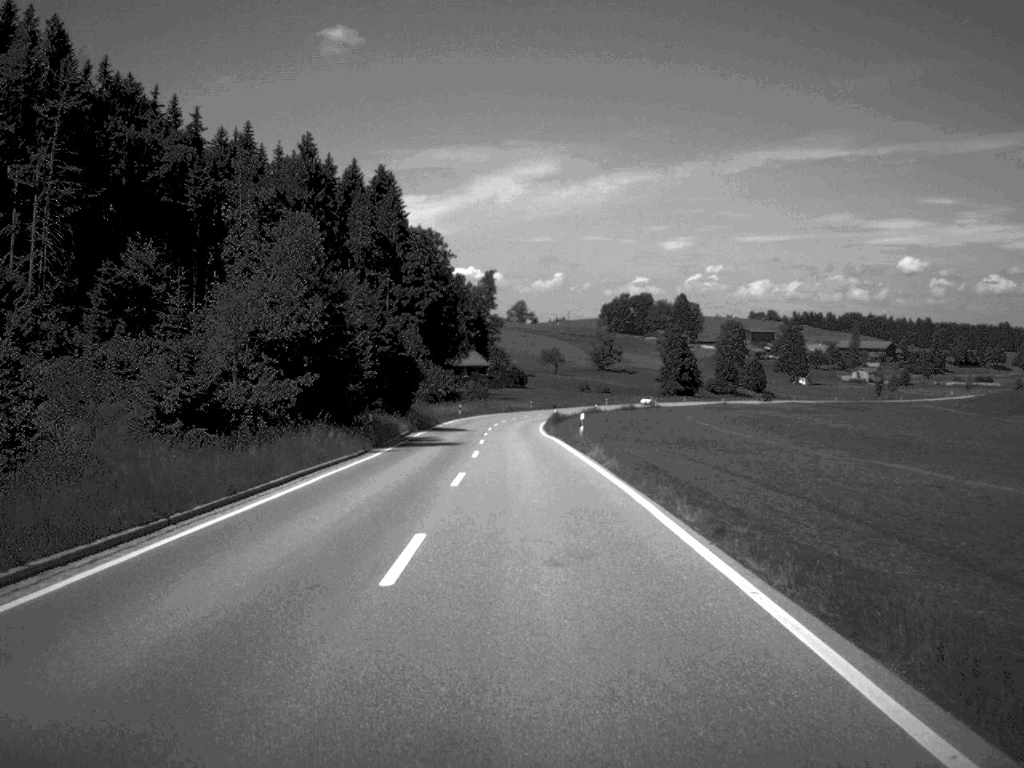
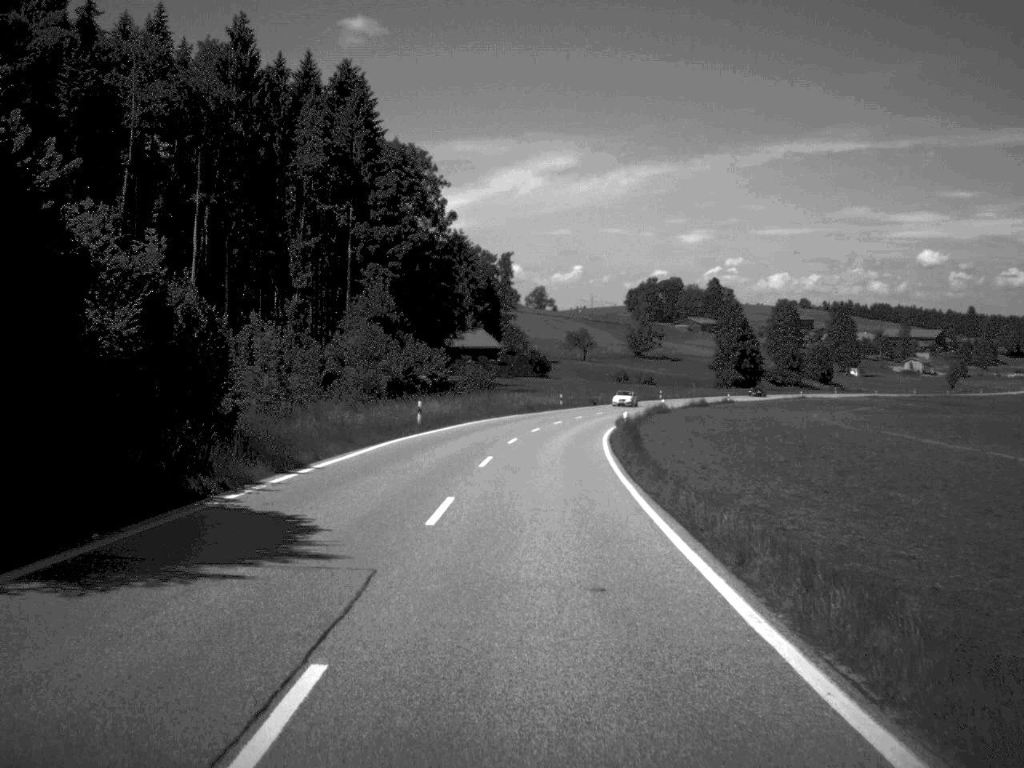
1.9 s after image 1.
(-0.6, +54.3) m; -1°
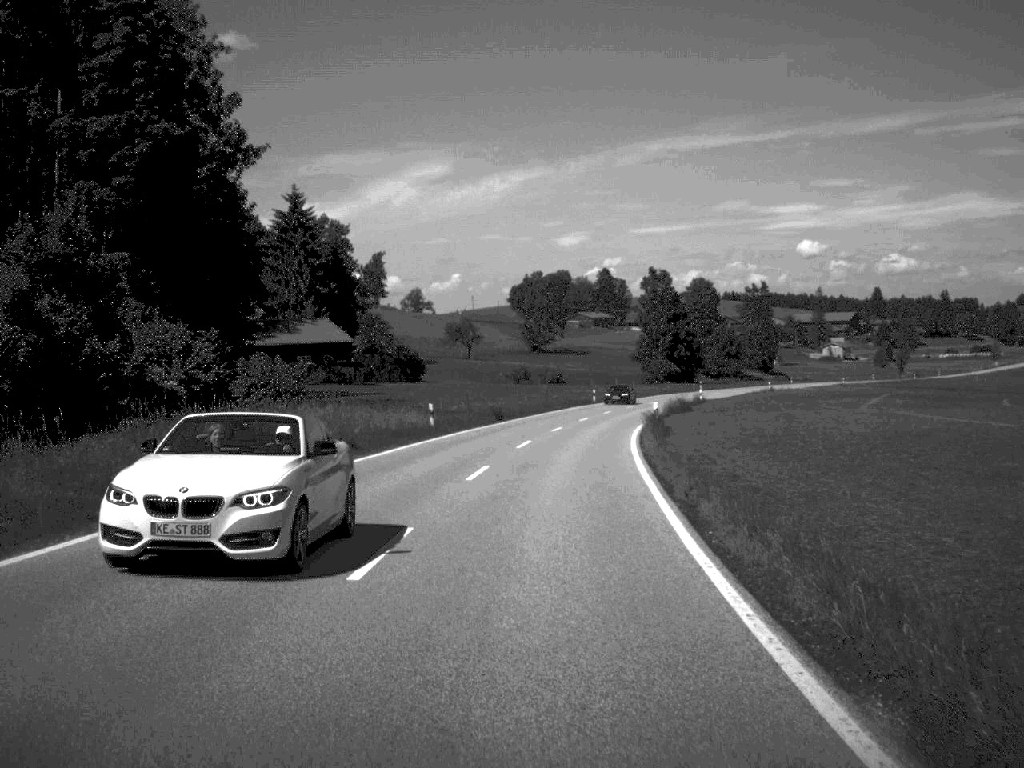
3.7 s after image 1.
(+1.9, +52.1) m; +5°
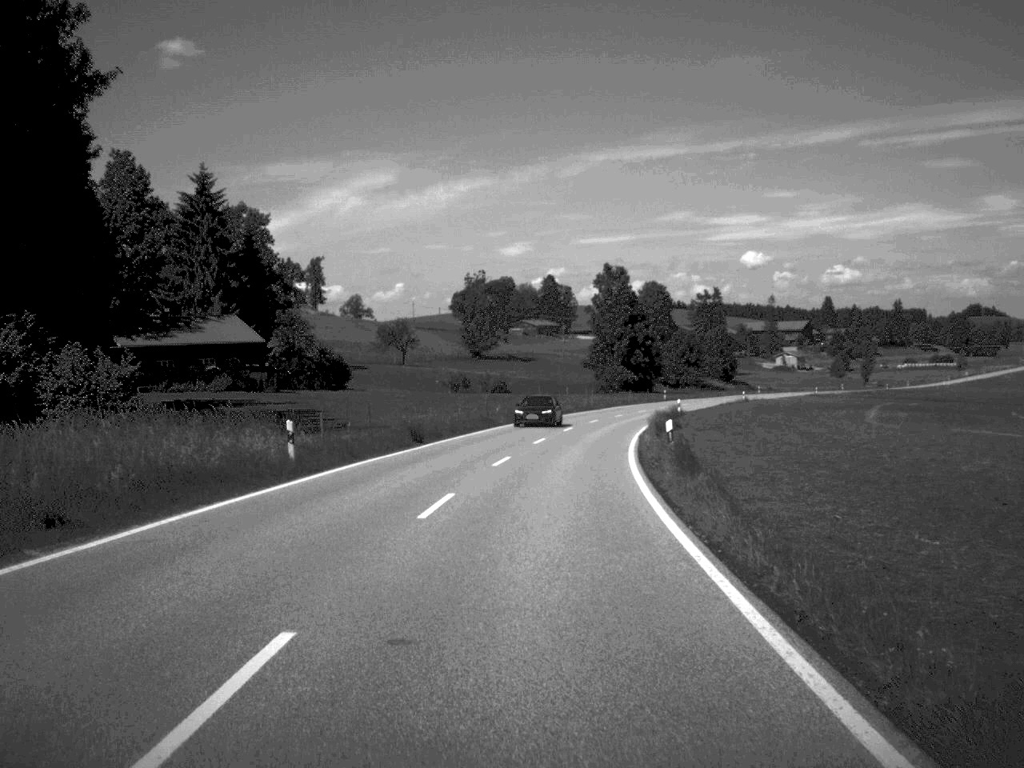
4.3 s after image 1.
(+0.4, +17.8) m; +3°
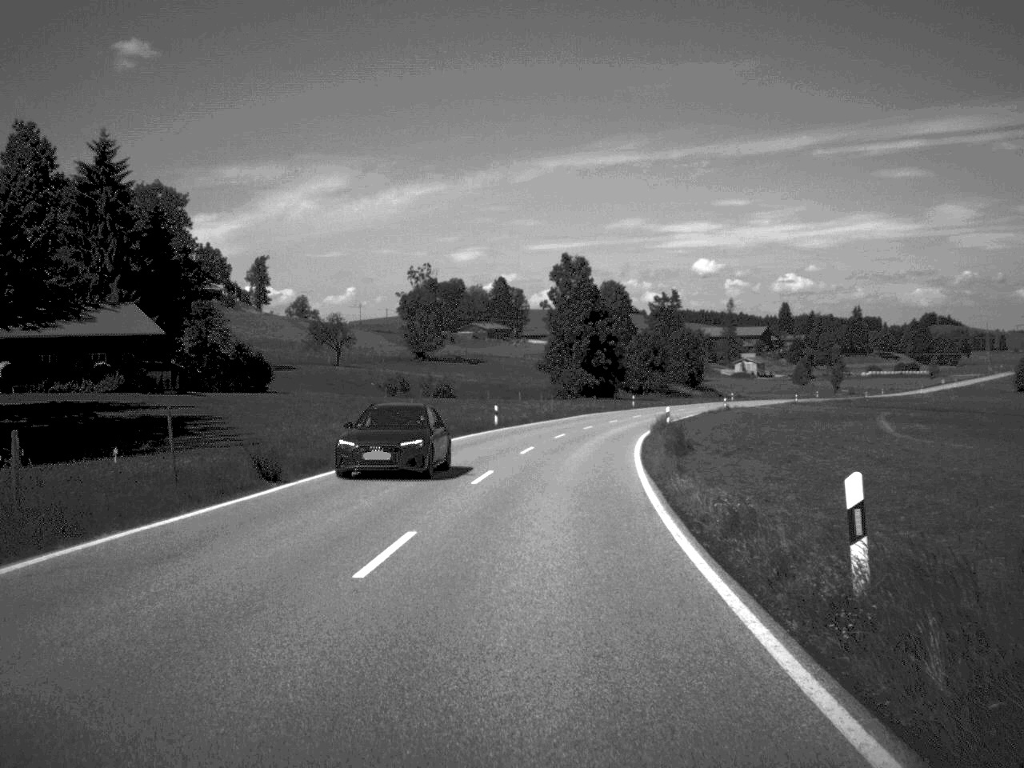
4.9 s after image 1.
(+0.3, +17.1) m; +2°
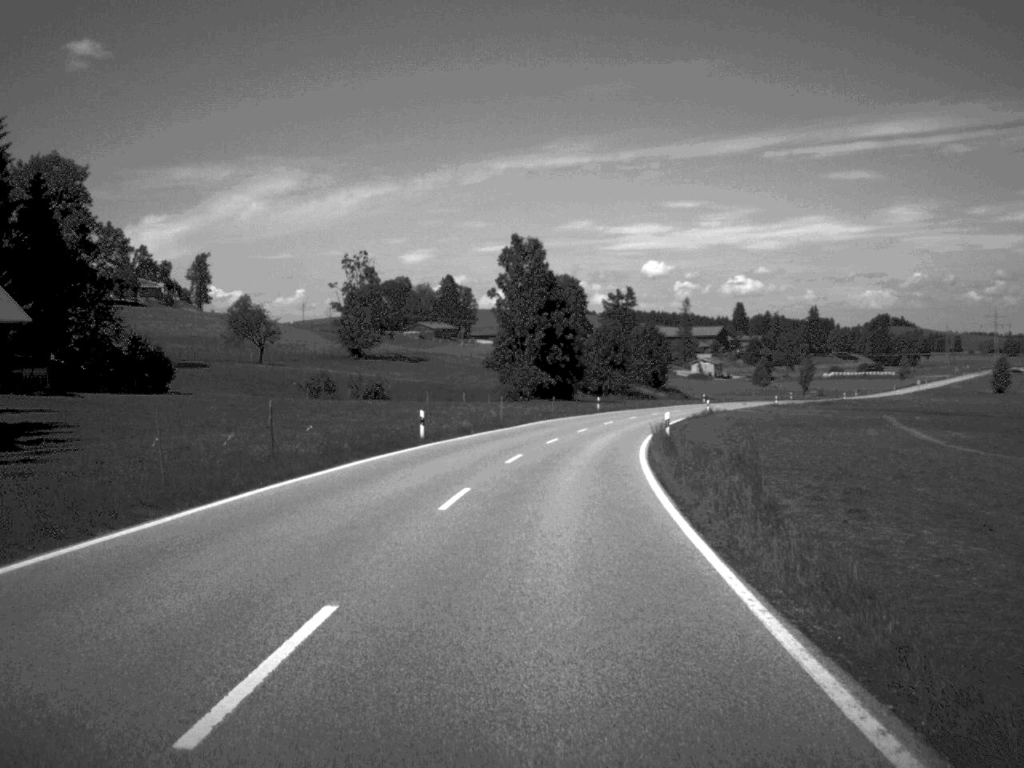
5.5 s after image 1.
(+0.3, +17.2) m; +2°
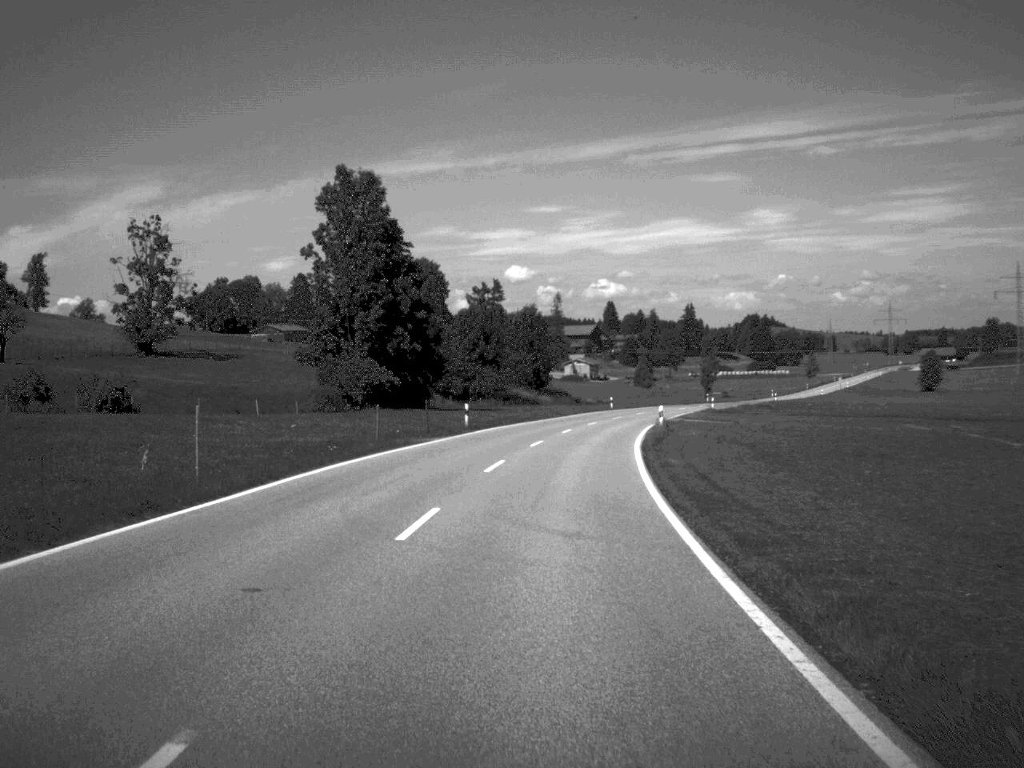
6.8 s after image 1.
(+2.0, +38.9) m; +6°
